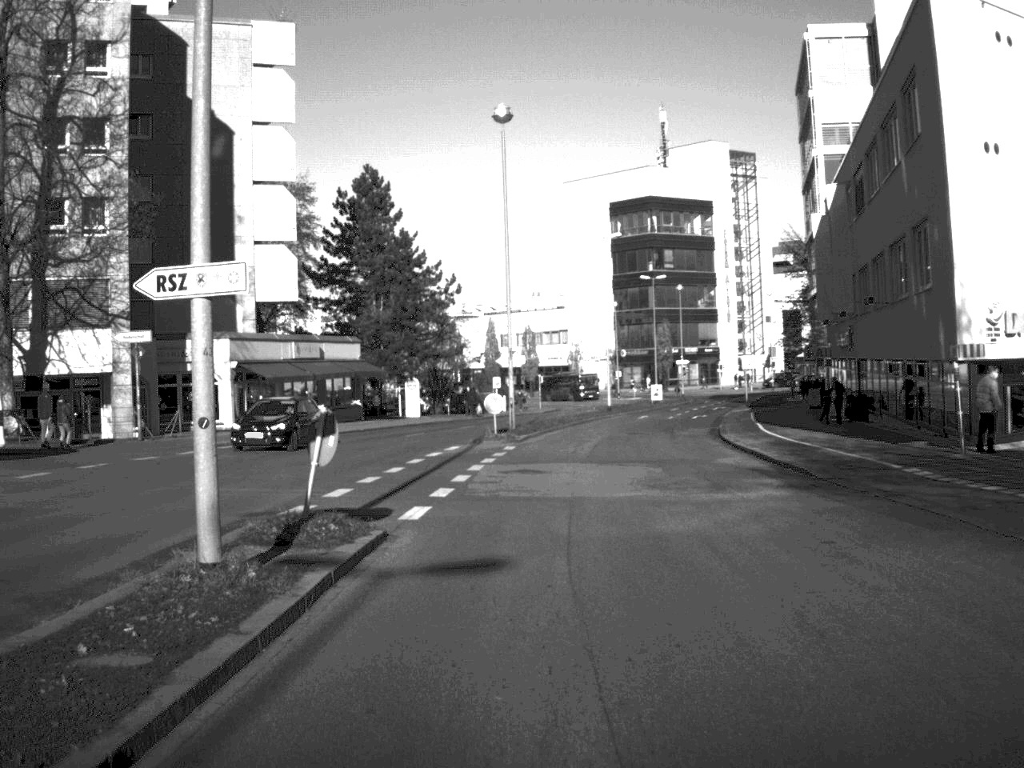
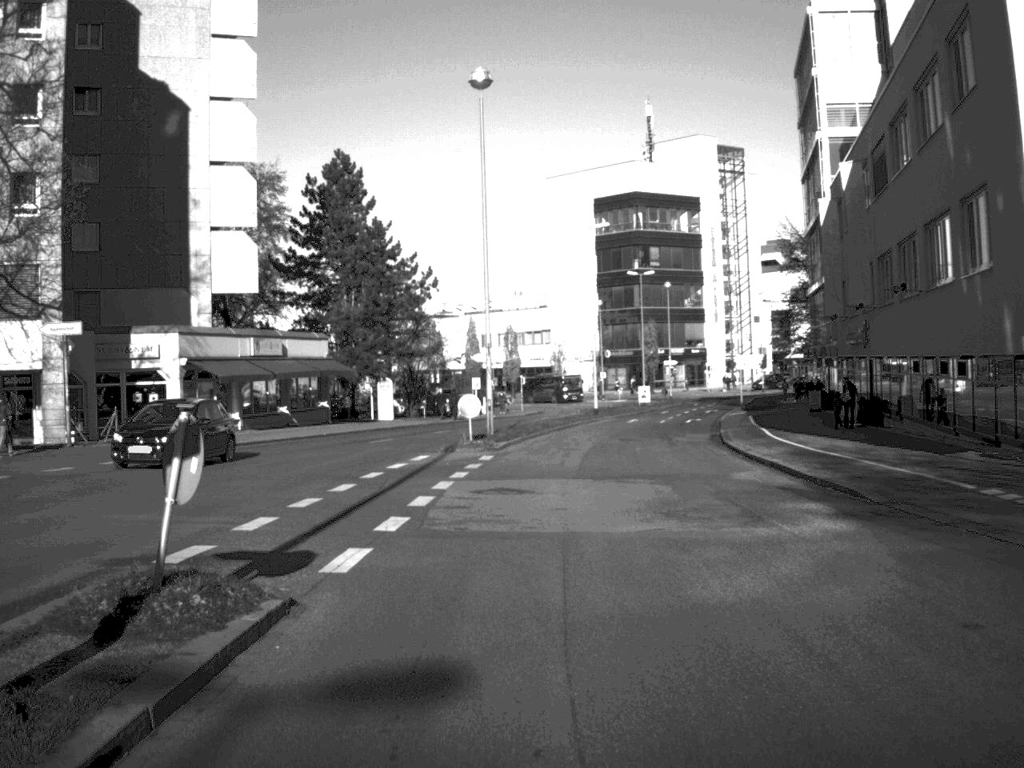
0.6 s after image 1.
(0.0, +4.8) m; +1°
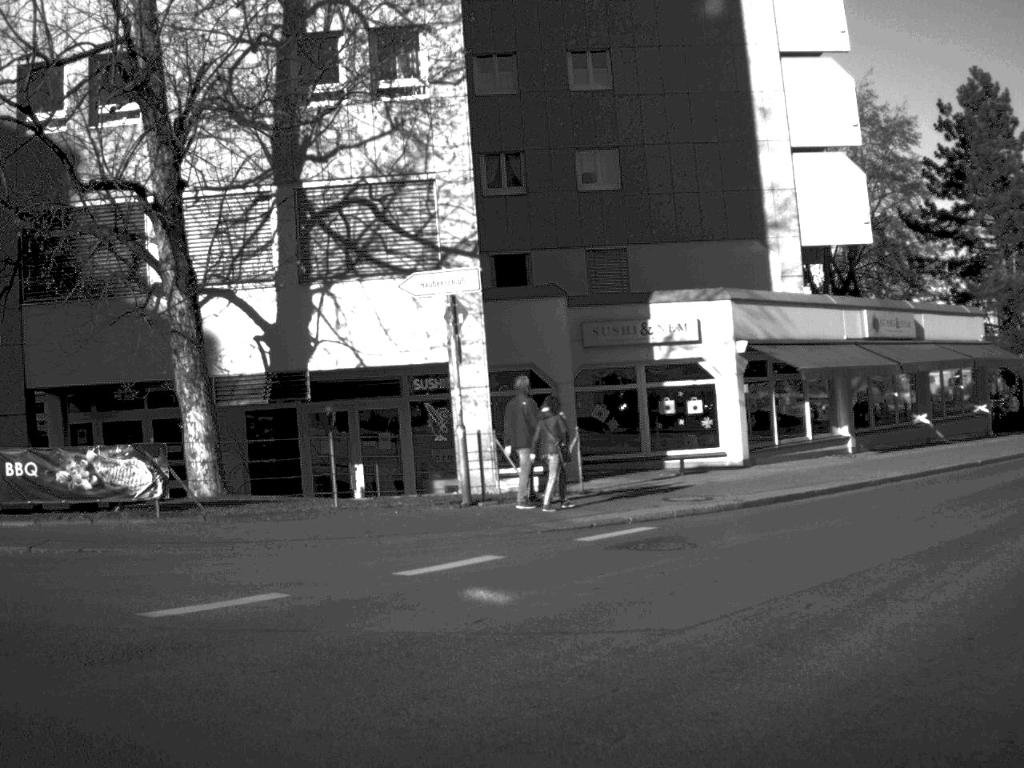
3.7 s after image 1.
(-1.8, +17.7) m; -31°
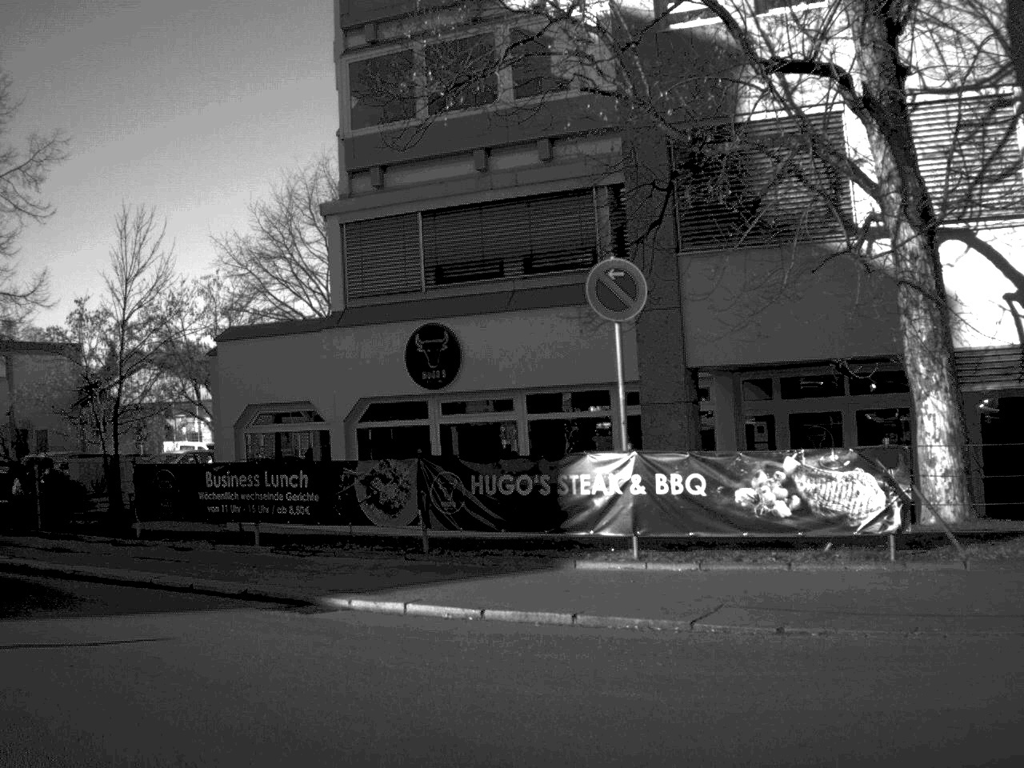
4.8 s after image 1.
(-1.6, +5.9) m; -30°
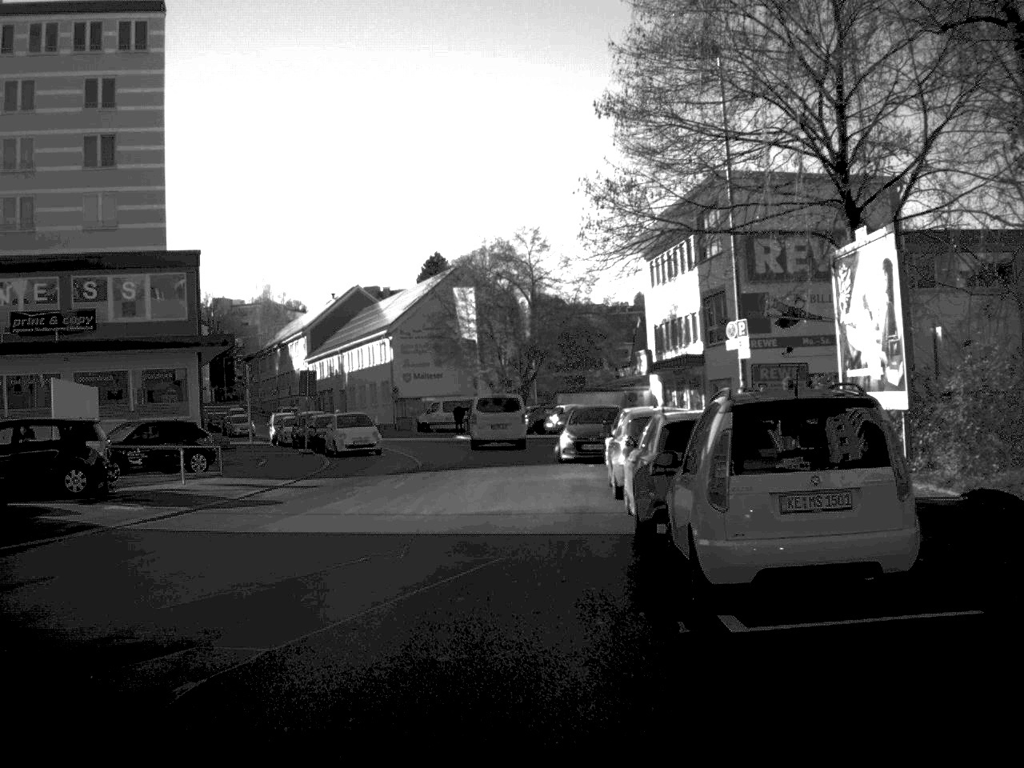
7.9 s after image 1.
(-10.4, +15.2) m; -55°
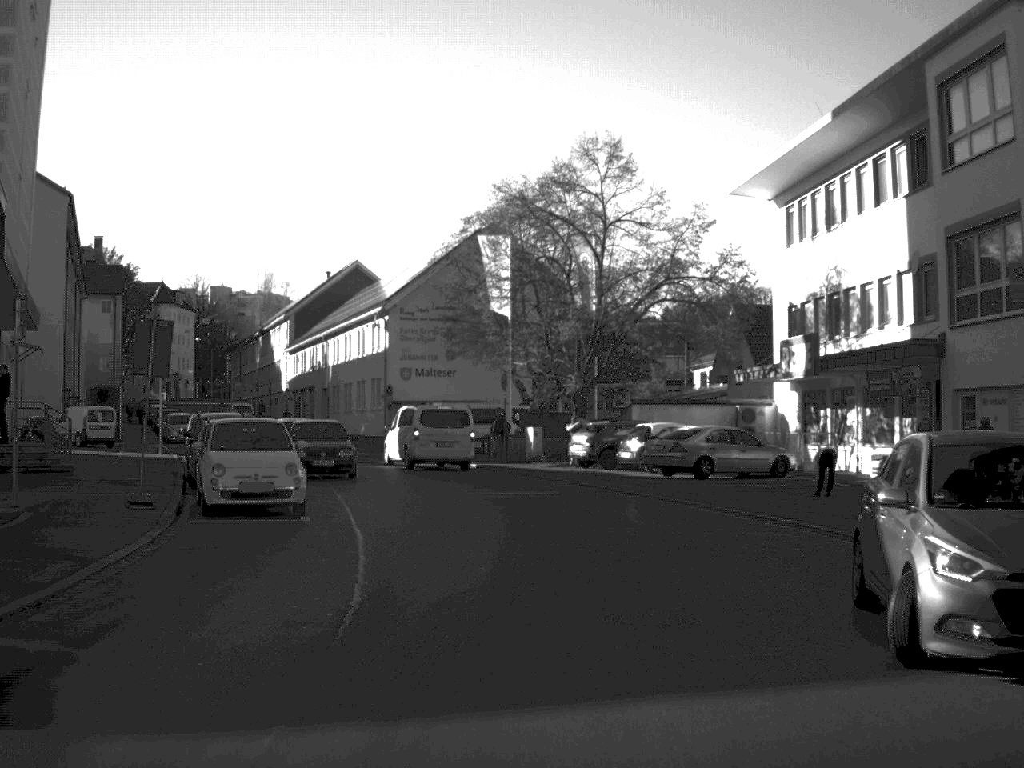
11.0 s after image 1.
(-1.2, +24.4) m; 0°
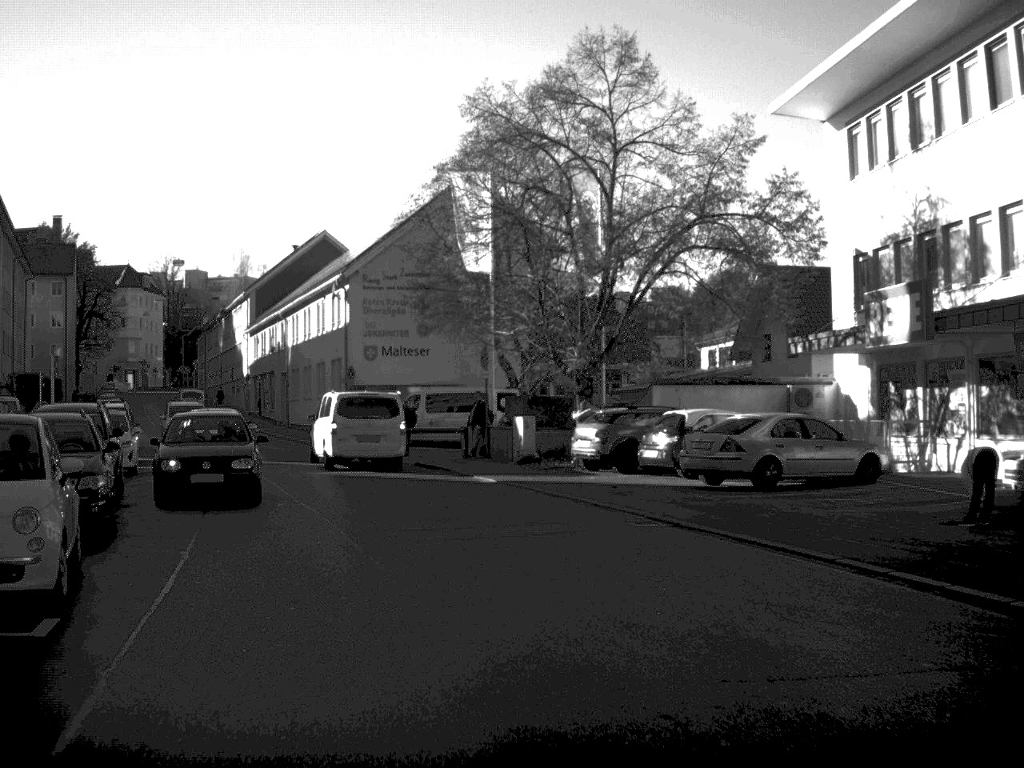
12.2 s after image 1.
(0.0, +10.2) m; +1°
